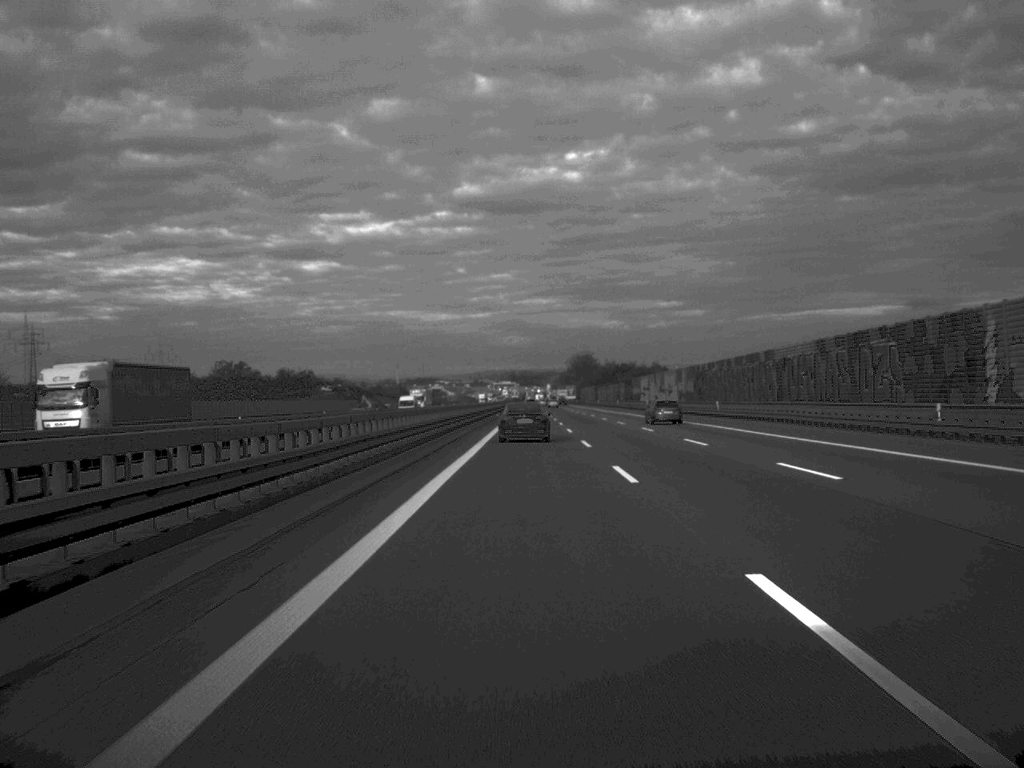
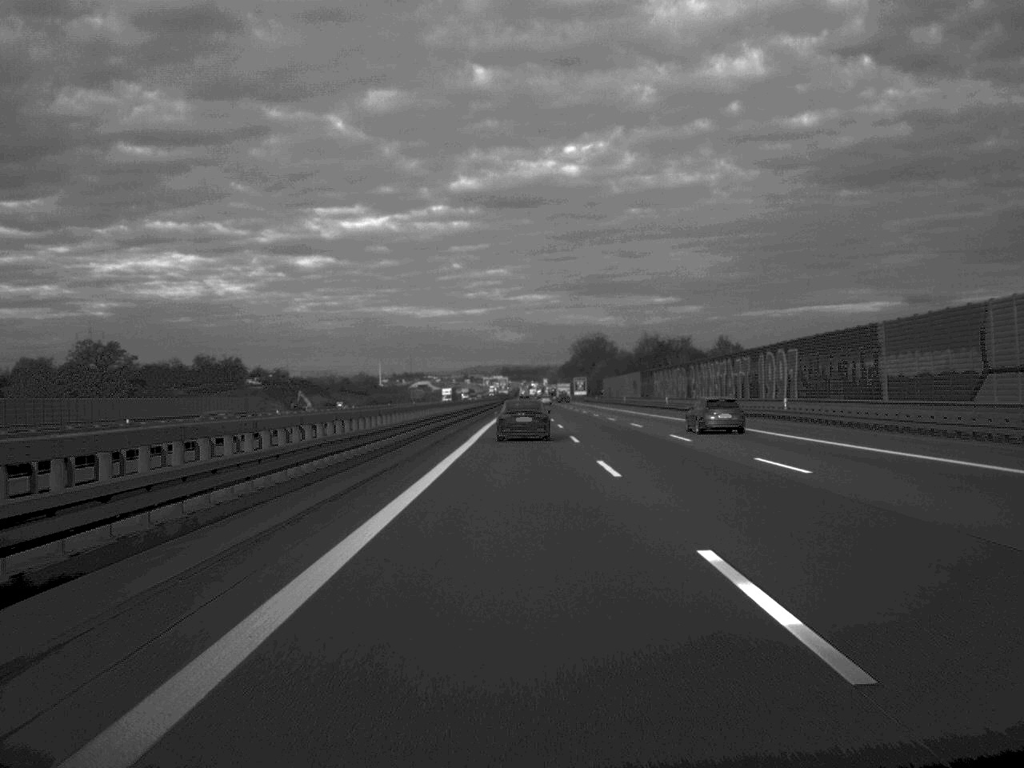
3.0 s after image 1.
(+0.3, +124.7) m; 0°
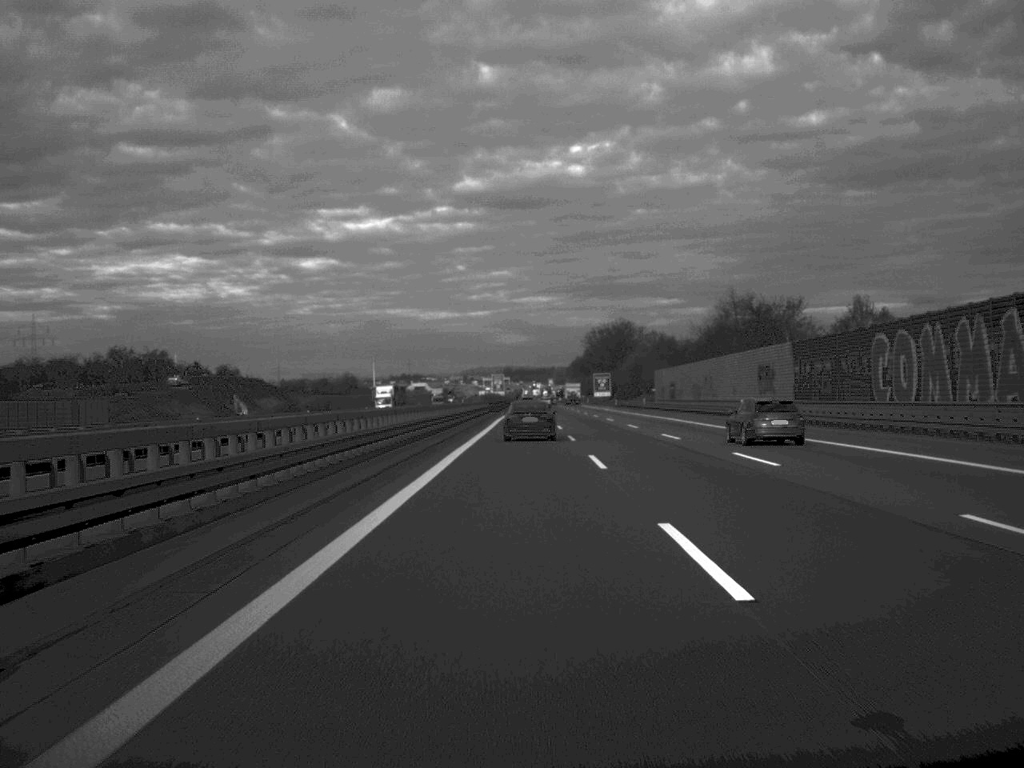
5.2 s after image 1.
(-0.1, +85.6) m; 0°
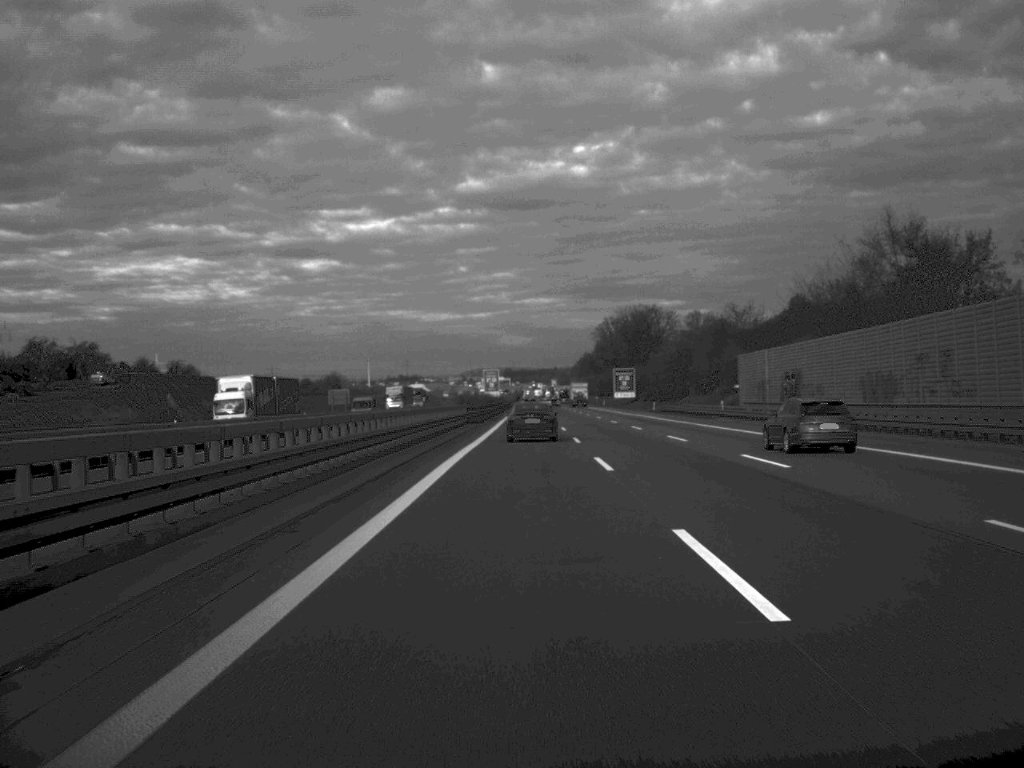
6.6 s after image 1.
(-0.1, +55.2) m; 0°
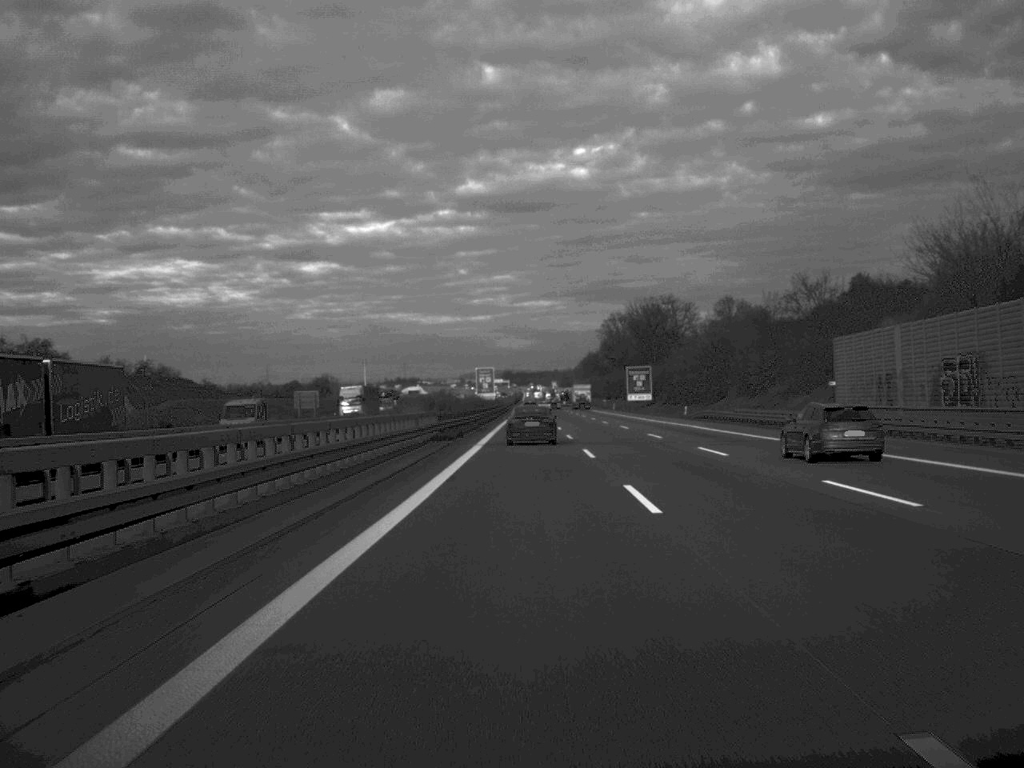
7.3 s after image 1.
(0.0, +26.1) m; 0°
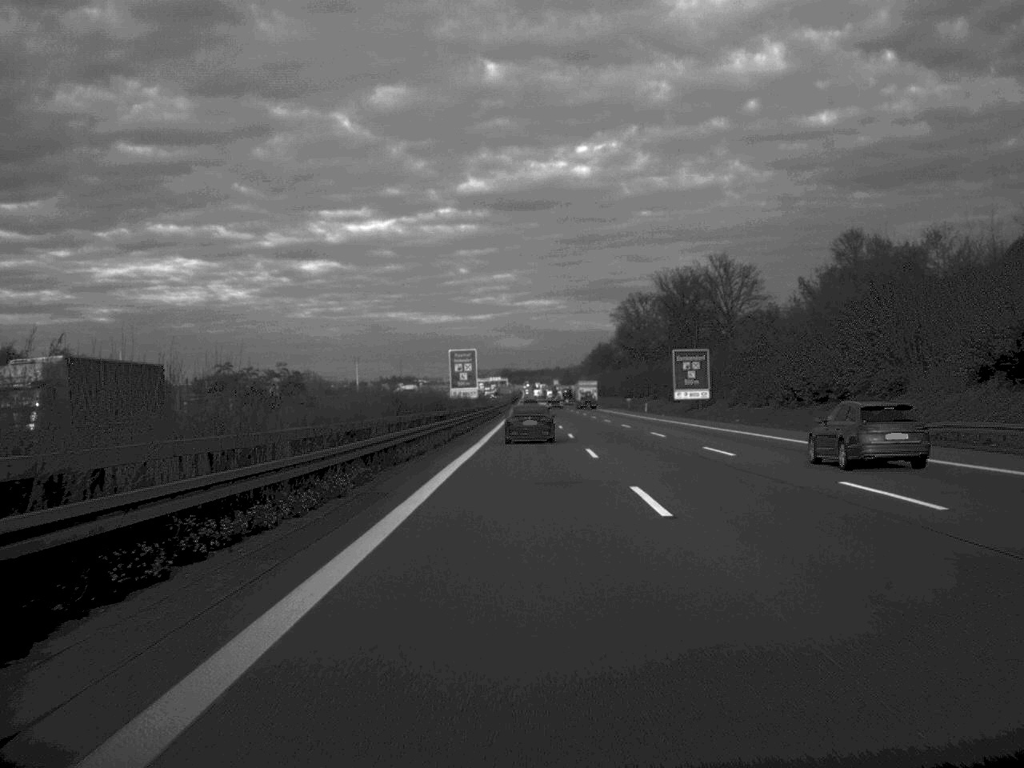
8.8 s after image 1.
(0.0, +54.9) m; 0°
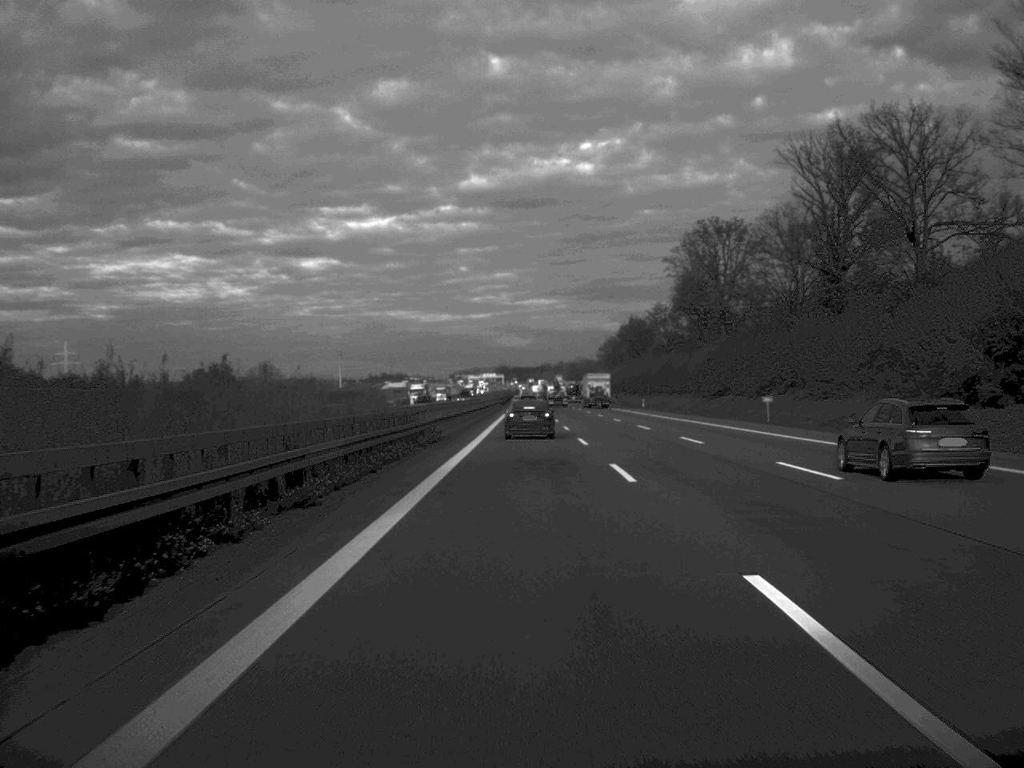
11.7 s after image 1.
(+0.1, +101.5) m; 0°
